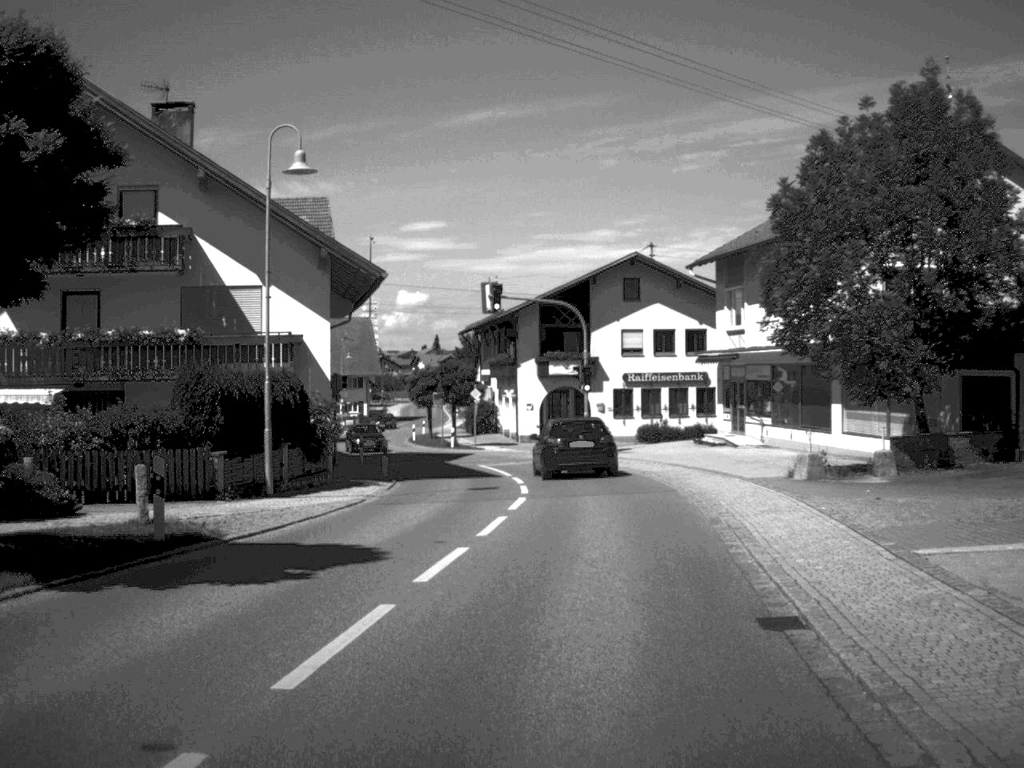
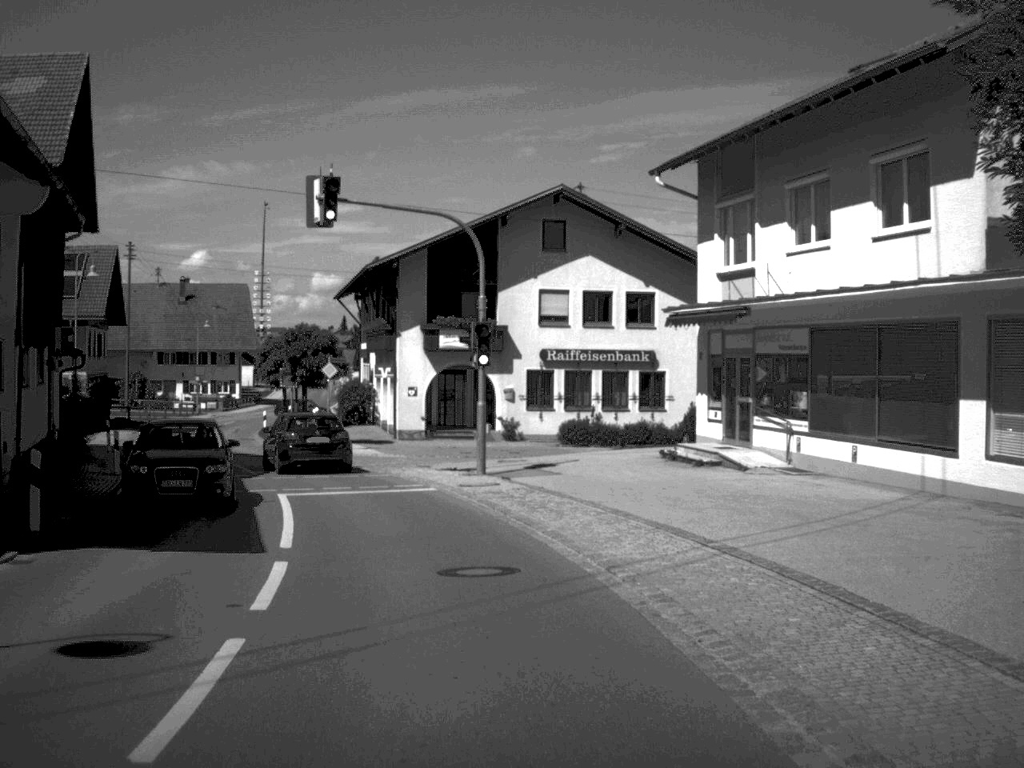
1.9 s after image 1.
(+1.0, +19.1) m; +3°
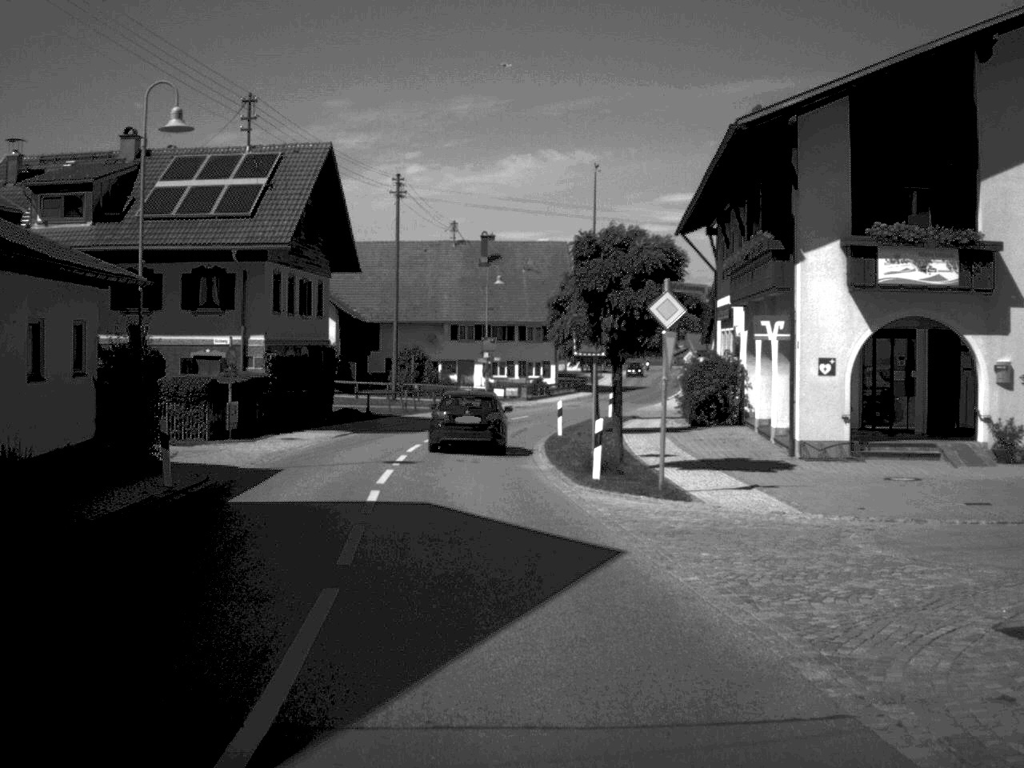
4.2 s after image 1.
(-3.4, +24.6) m; -16°
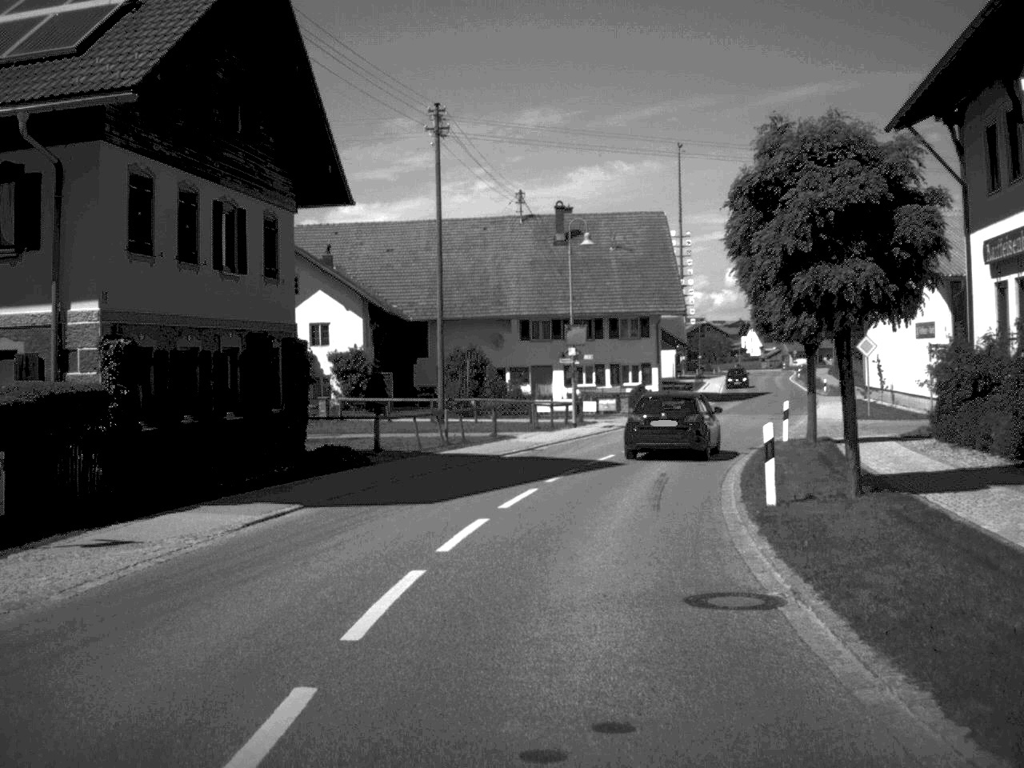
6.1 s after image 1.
(-1.0, +21.2) m; -3°
